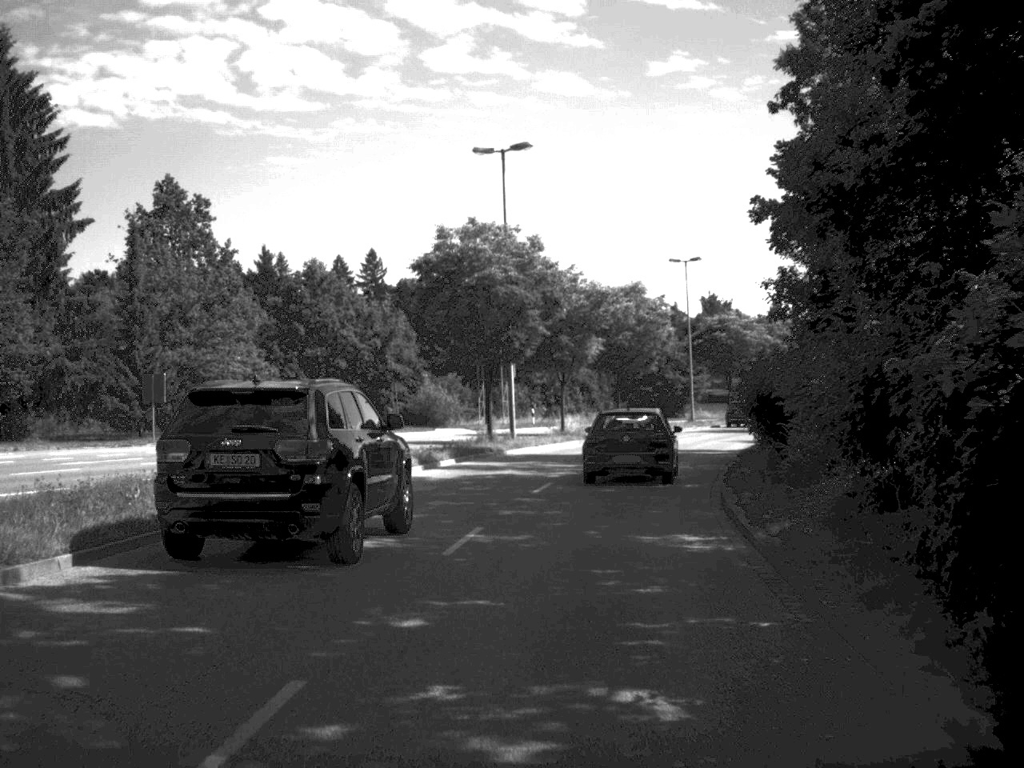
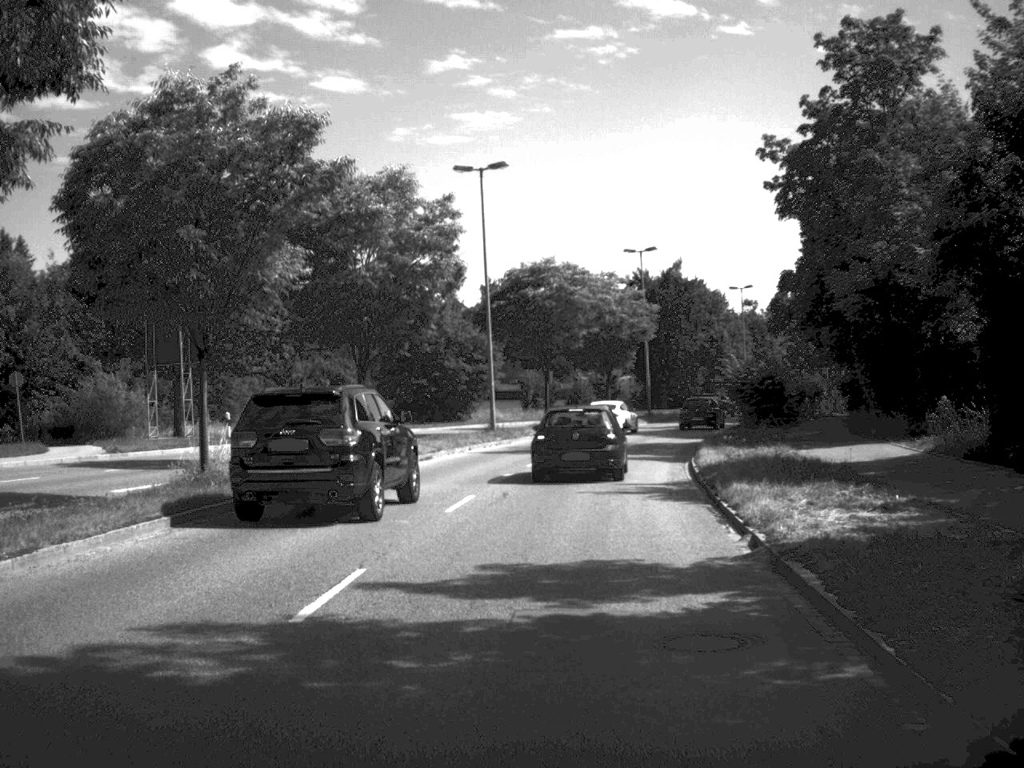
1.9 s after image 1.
(+2.8, +30.3) m; +10°
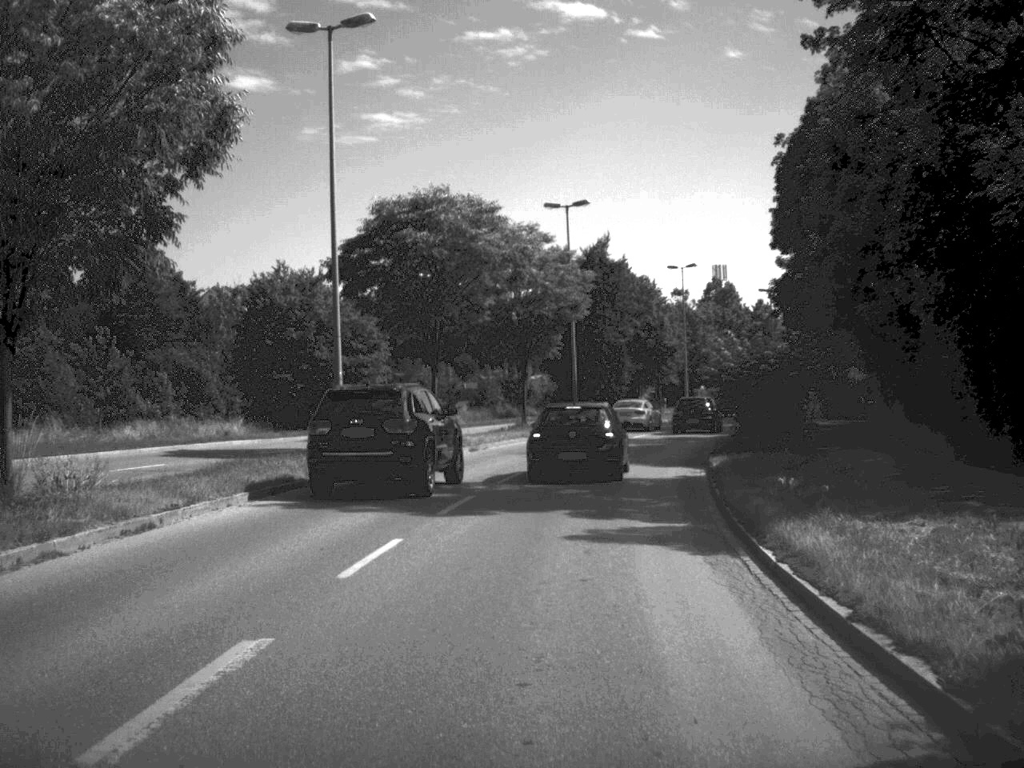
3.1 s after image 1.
(+0.7, +18.5) m; +4°
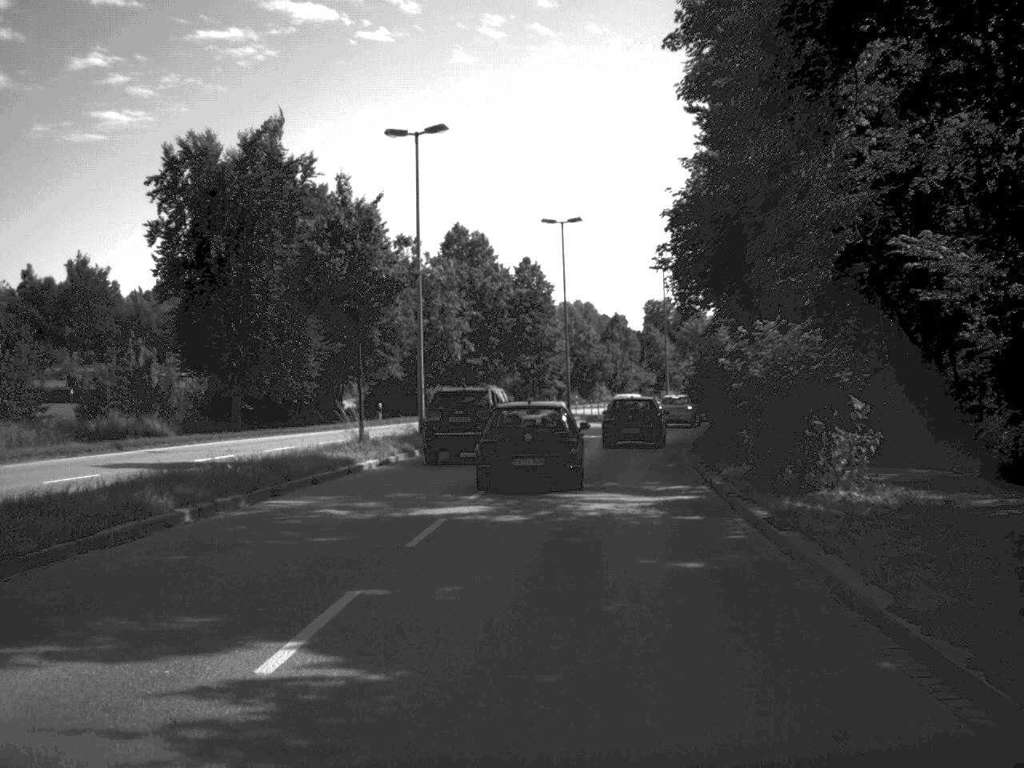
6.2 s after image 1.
(+4.9, +44.8) m; +12°
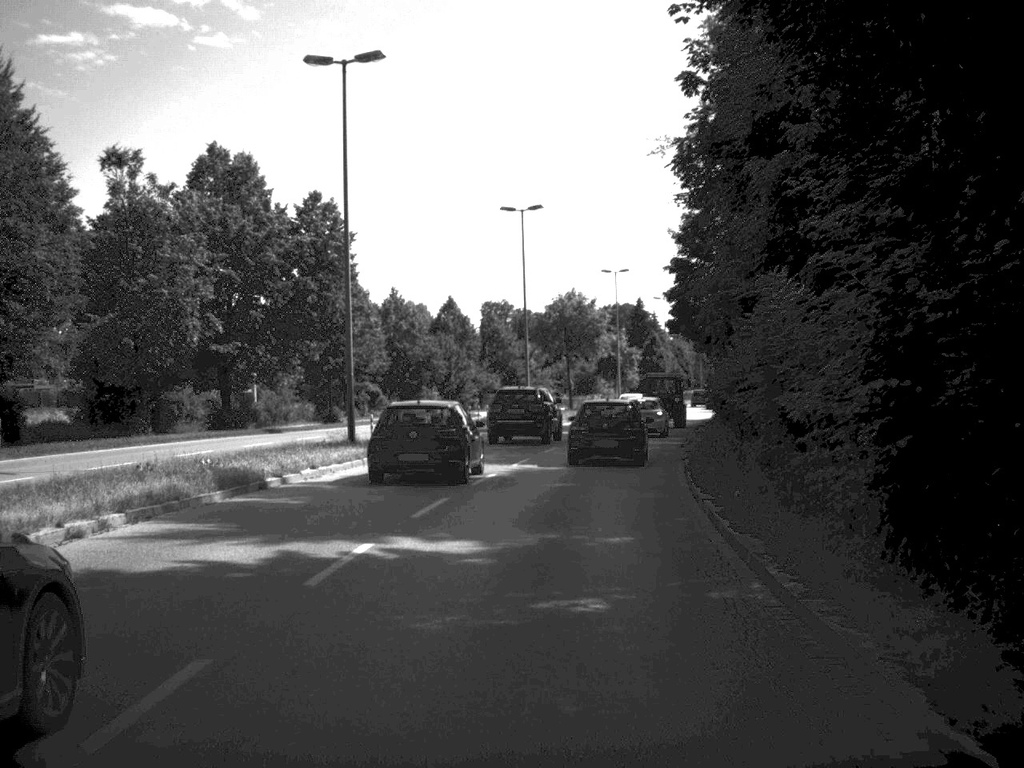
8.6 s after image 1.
(+2.1, +32.1) m; +7°
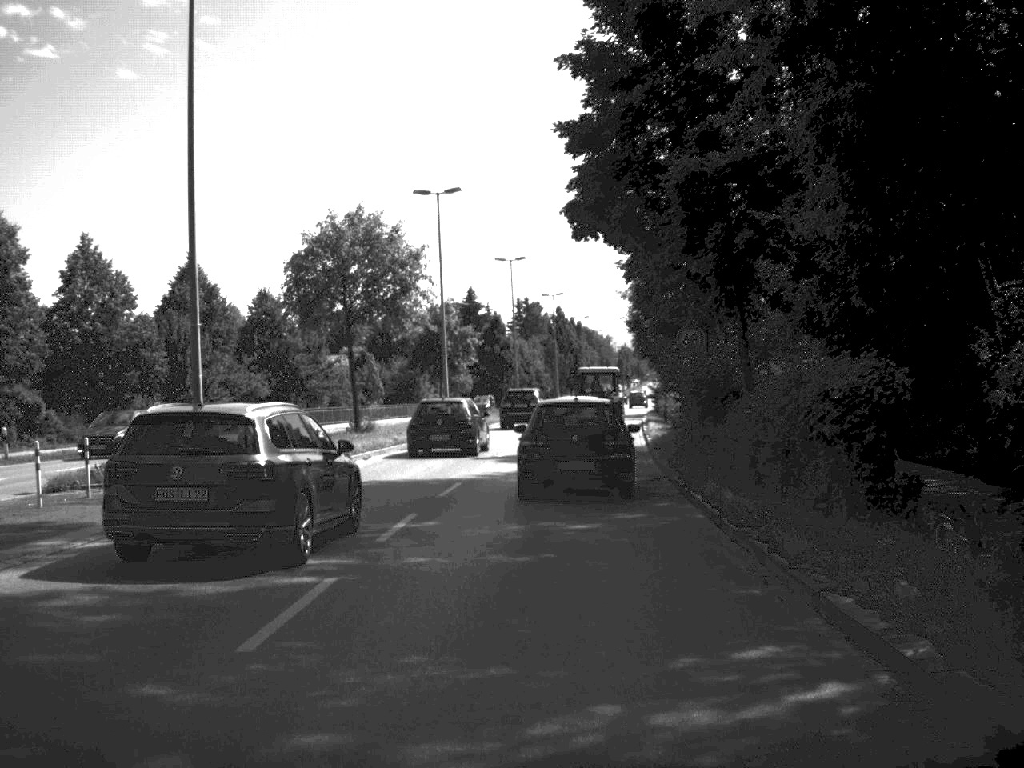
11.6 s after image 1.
(+2.5, +37.8) m; +7°
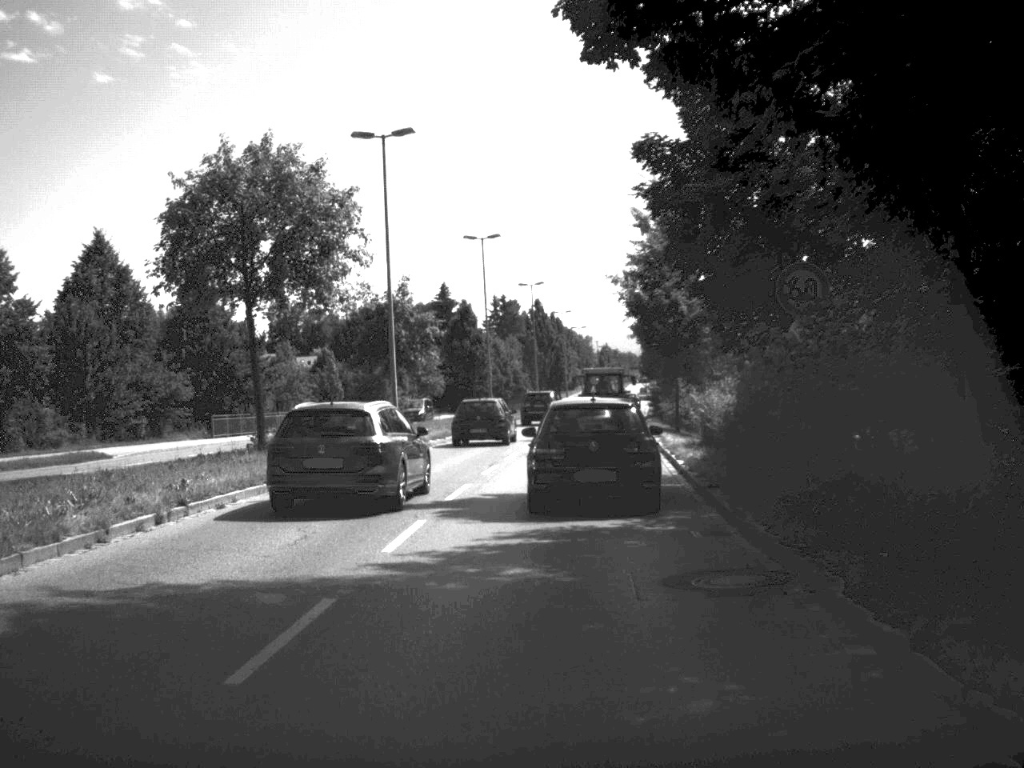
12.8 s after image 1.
(+0.1, +12.6) m; +1°
